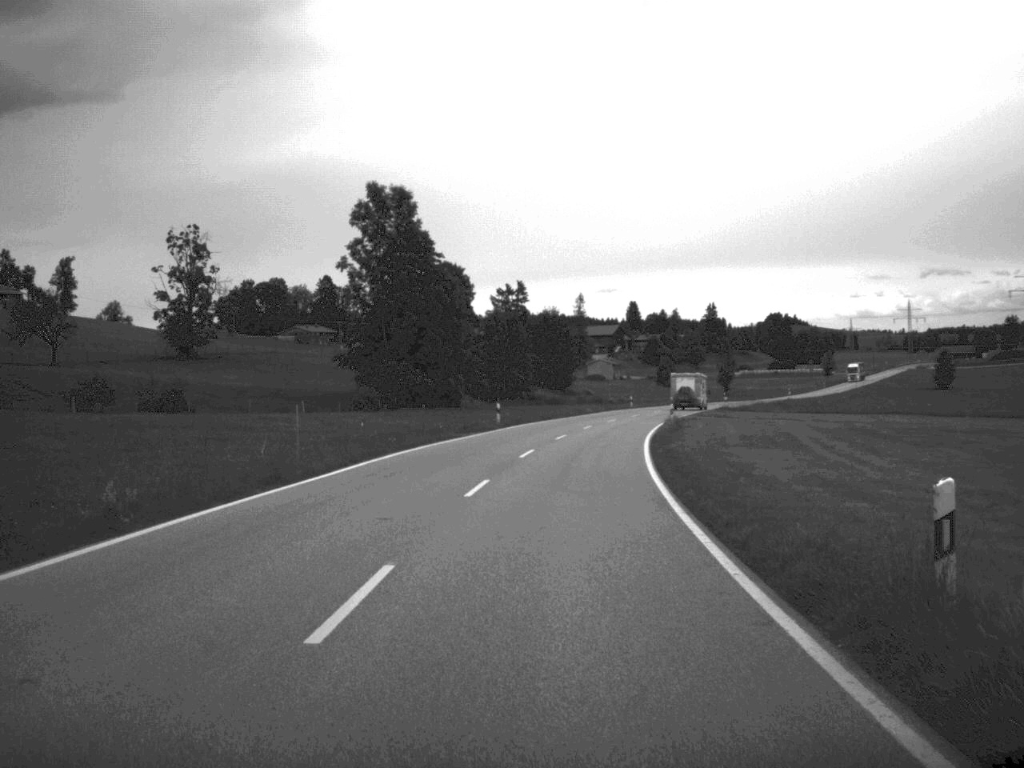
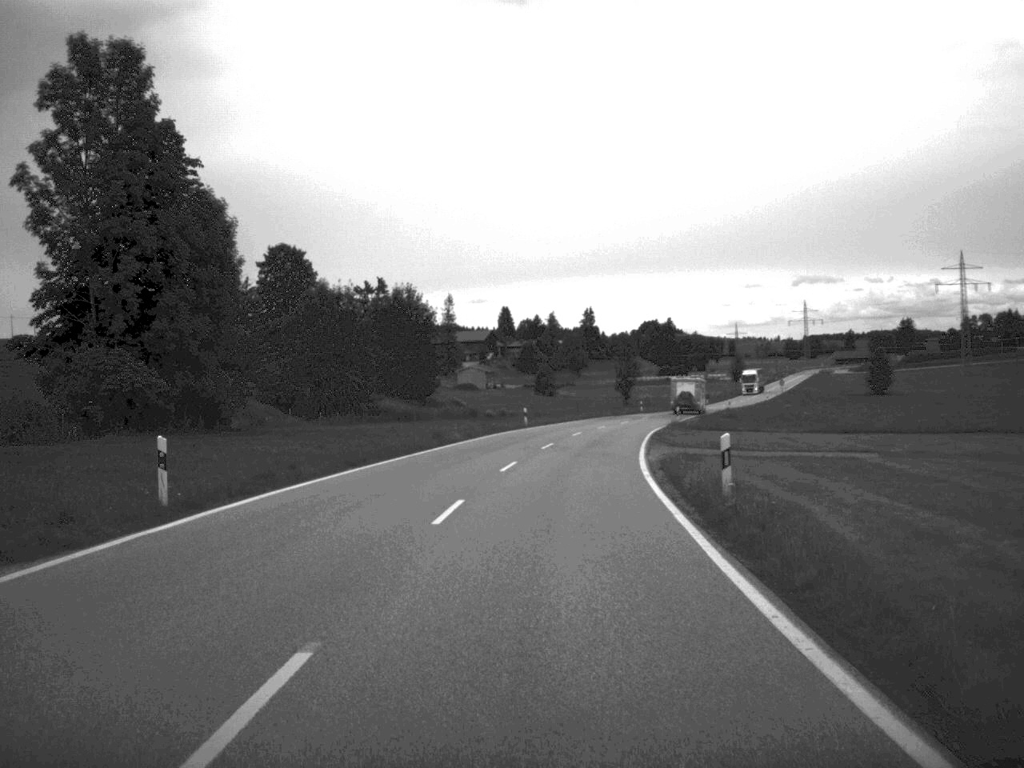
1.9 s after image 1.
(+1.9, +39.3) m; +6°
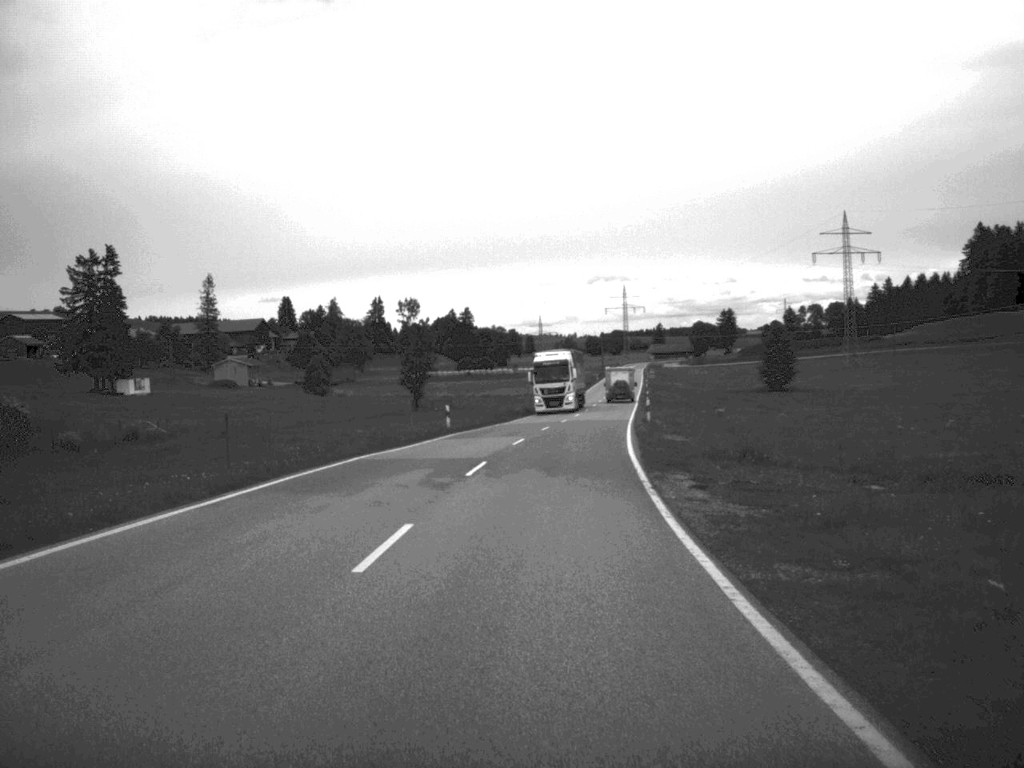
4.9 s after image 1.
(+5.0, +63.2) m; +9°
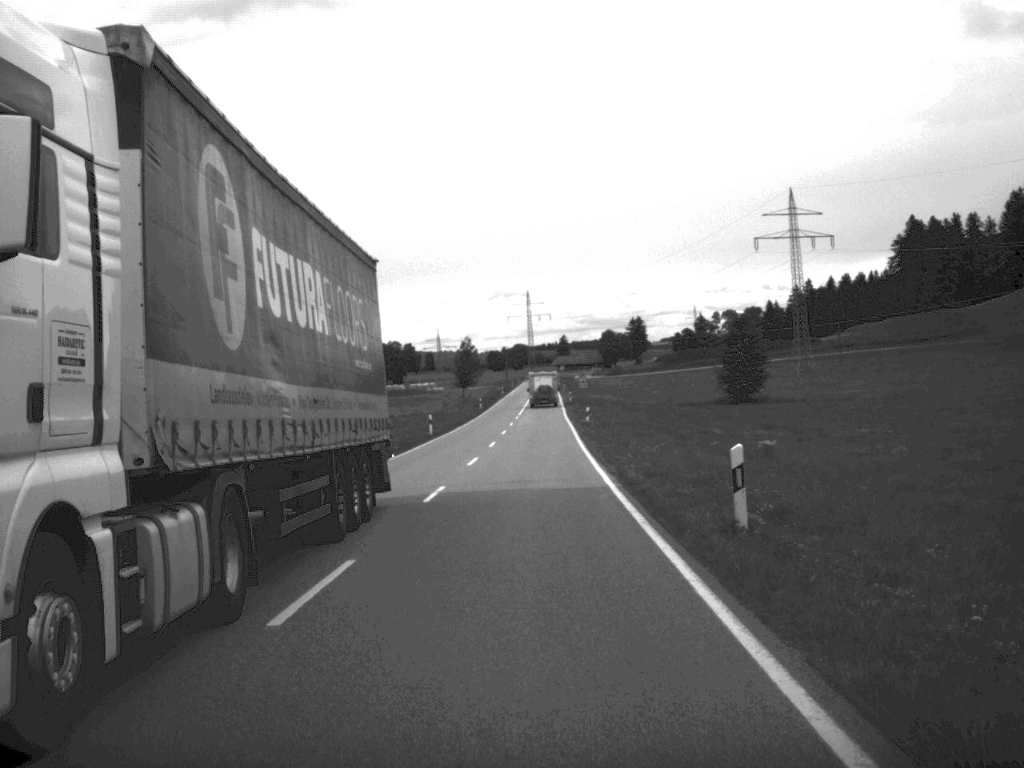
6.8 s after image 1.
(+1.6, +37.4) m; +4°
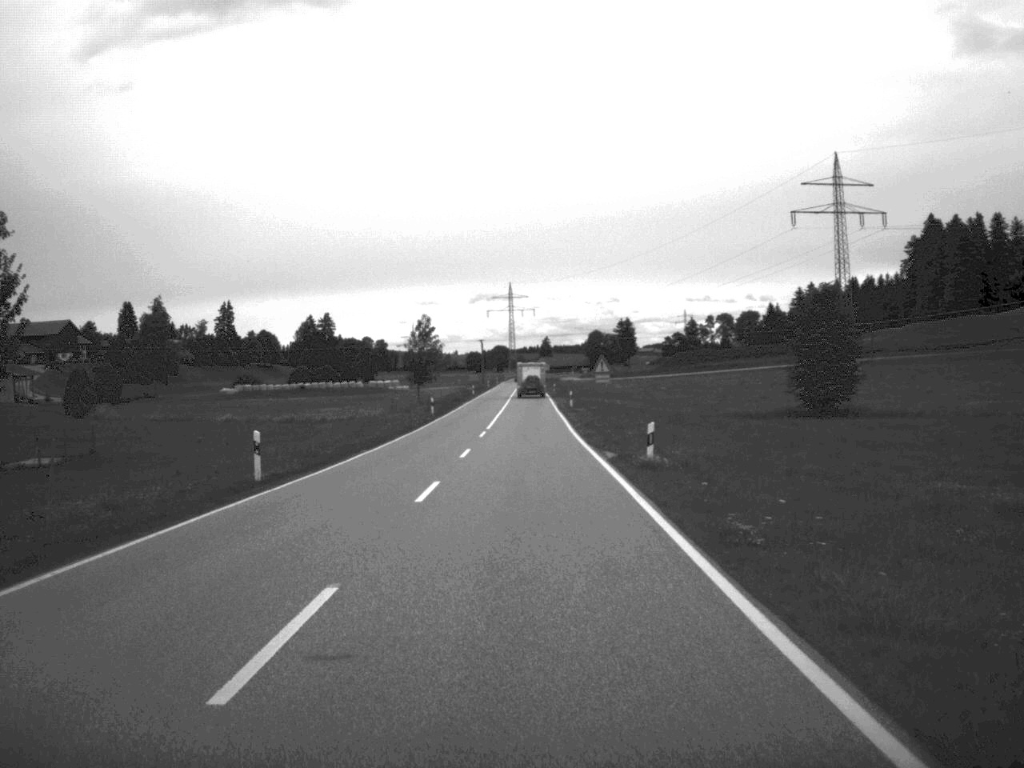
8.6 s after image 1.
(+0.1, +37.9) m; +1°
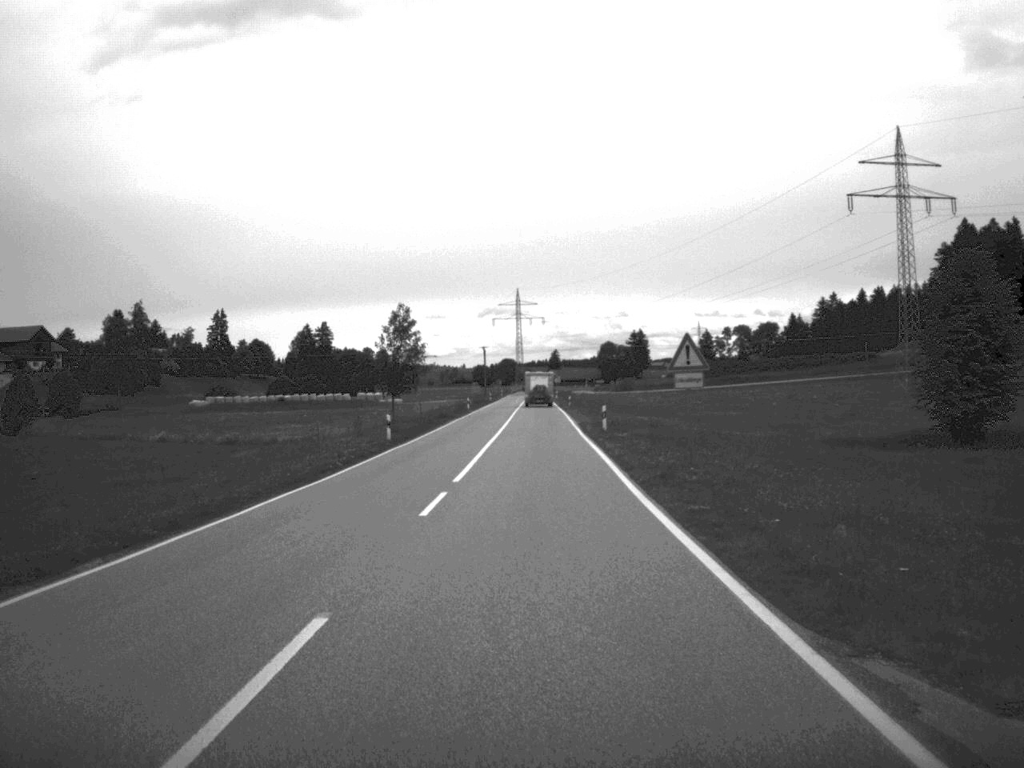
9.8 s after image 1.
(0.0, +25.0) m; 0°
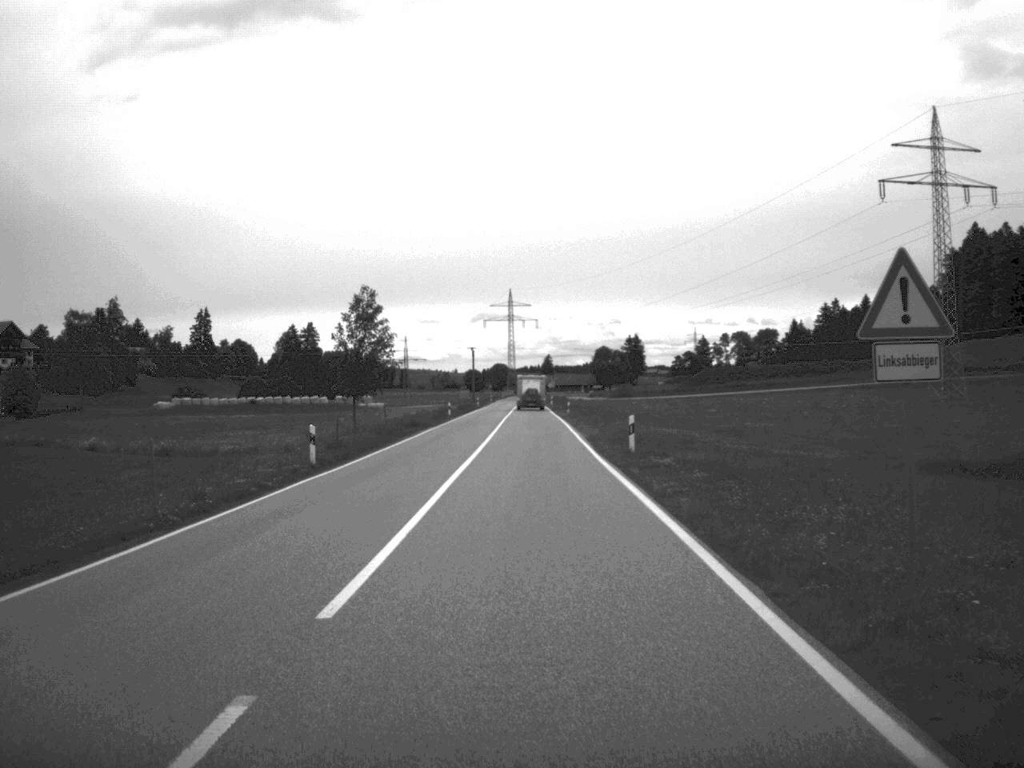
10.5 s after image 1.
(0.0, +14.7) m; 0°
